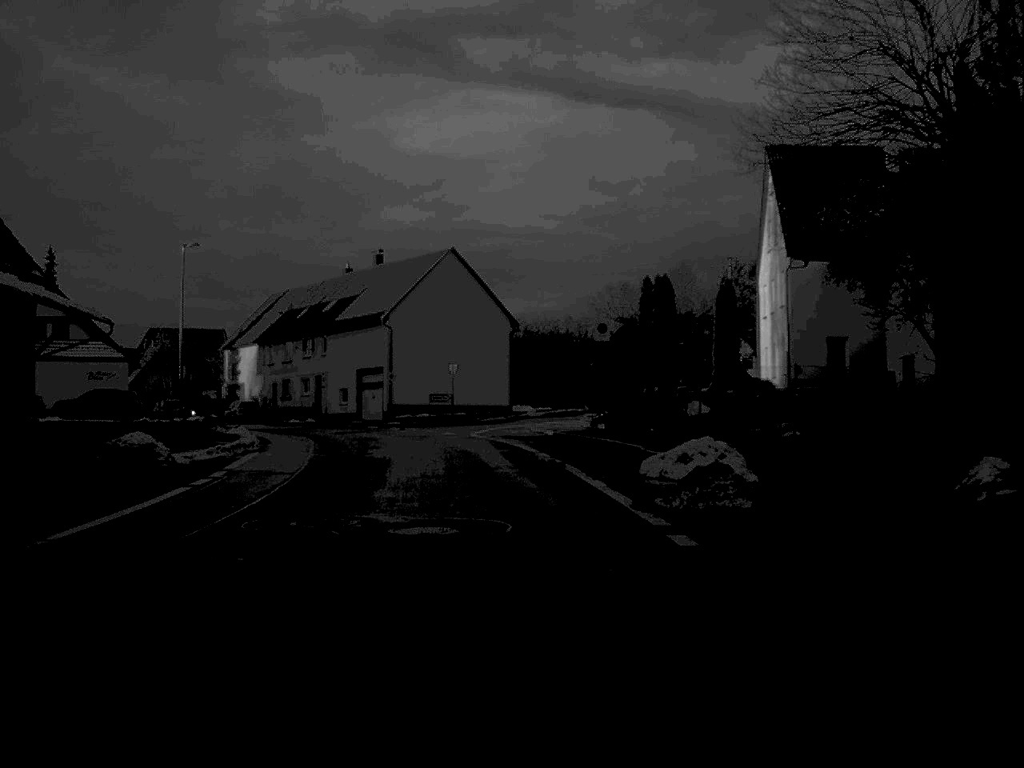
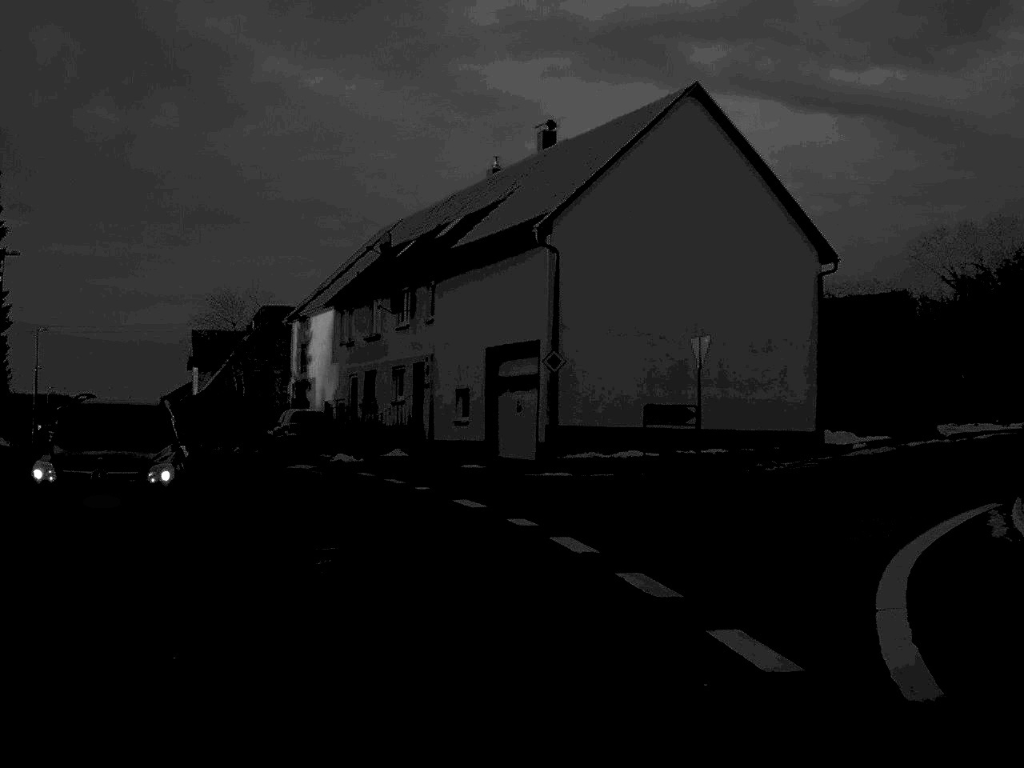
(-2.7, +40.2) m; -10°
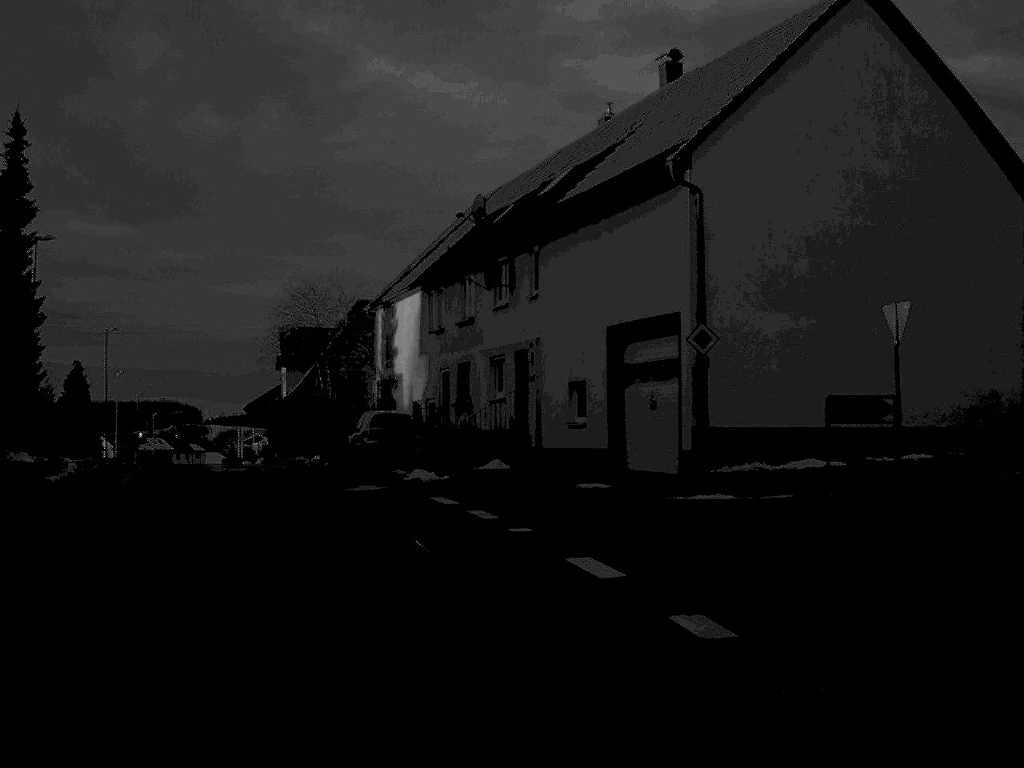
(-0.3, +8.1) m; -5°
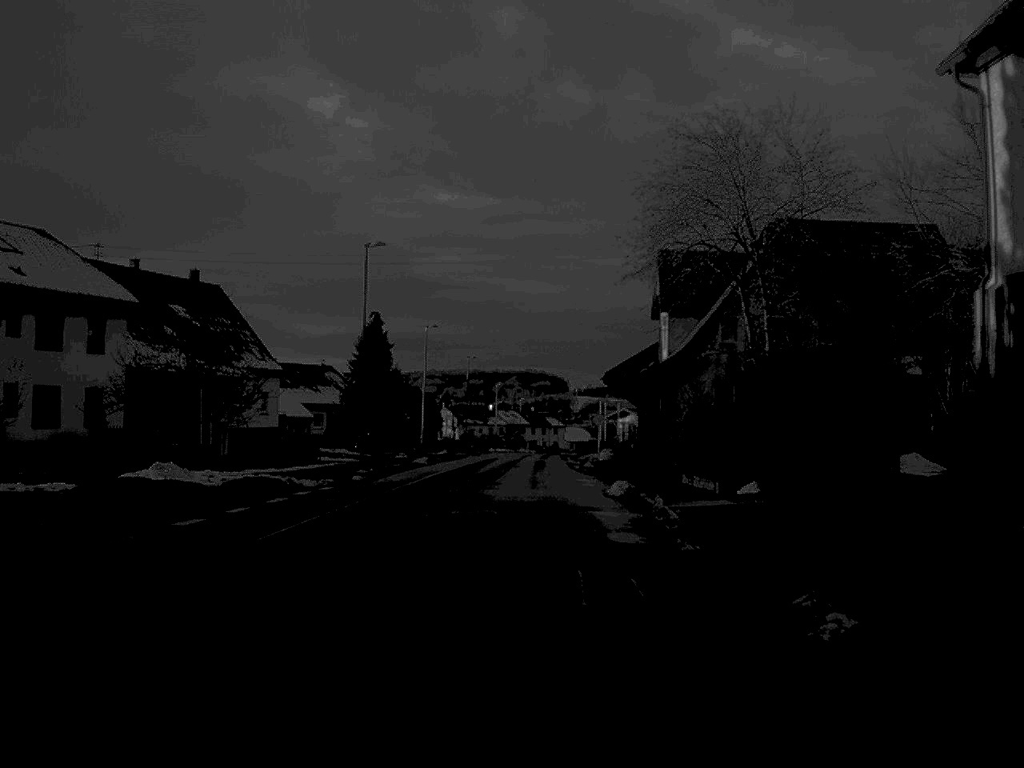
(-6.0, +32.2) m; -16°
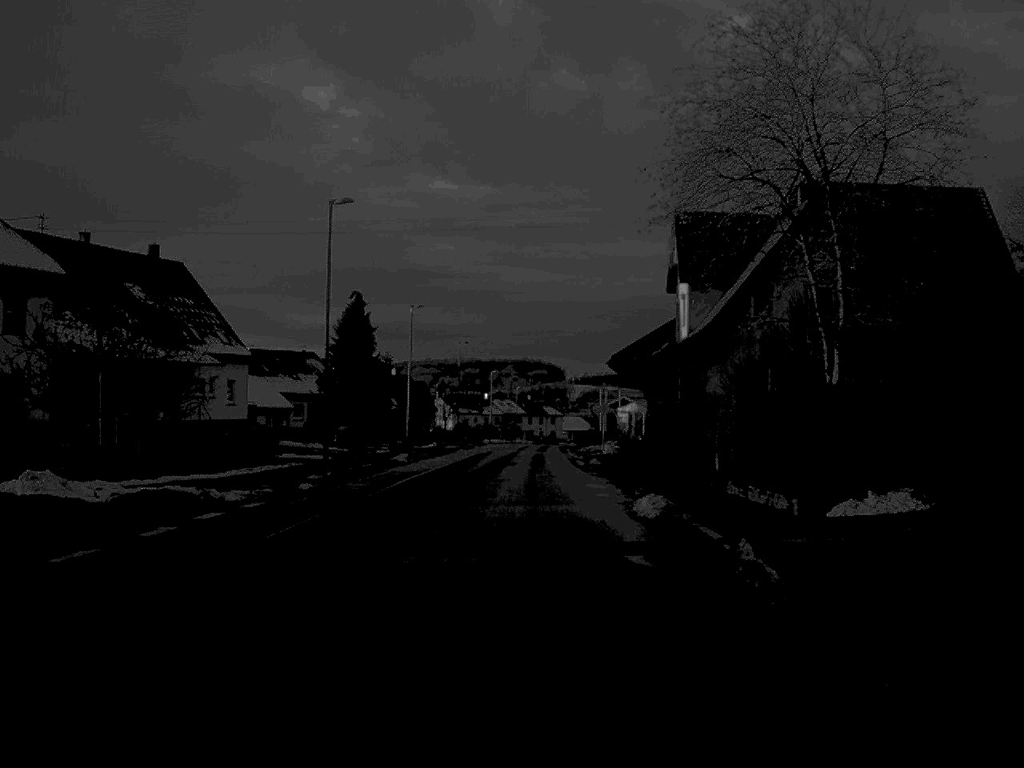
(0.0, +7.9) m; 0°
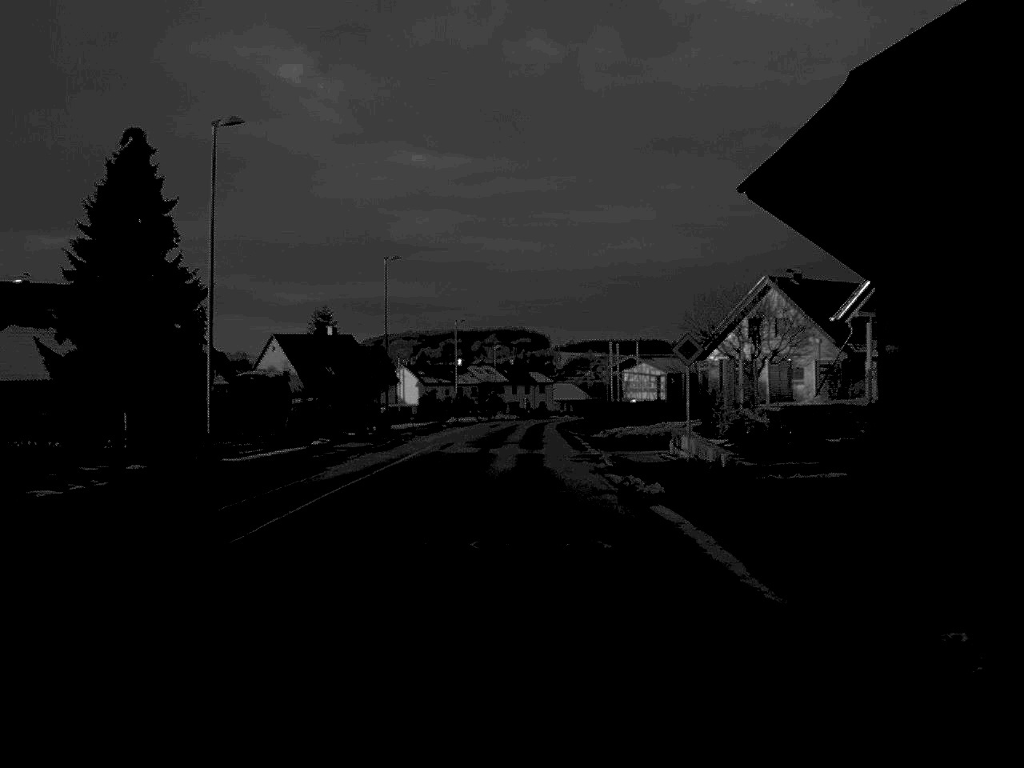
(+0.3, +44.1) m; +1°
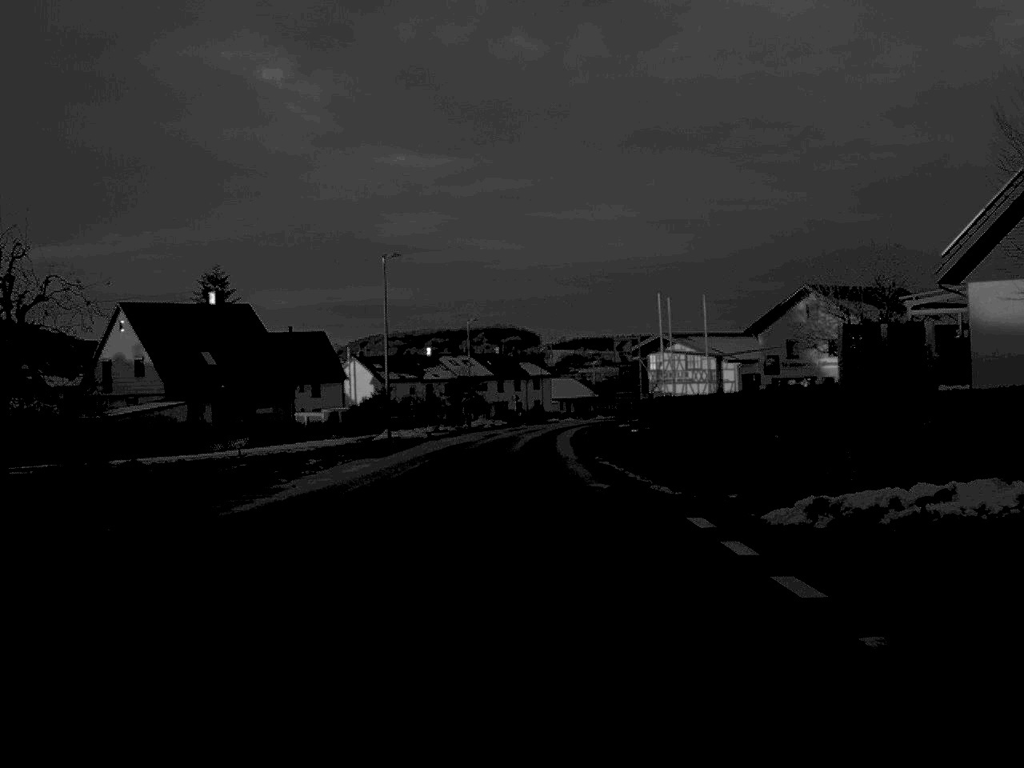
(+0.1, +46.6) m; 0°
